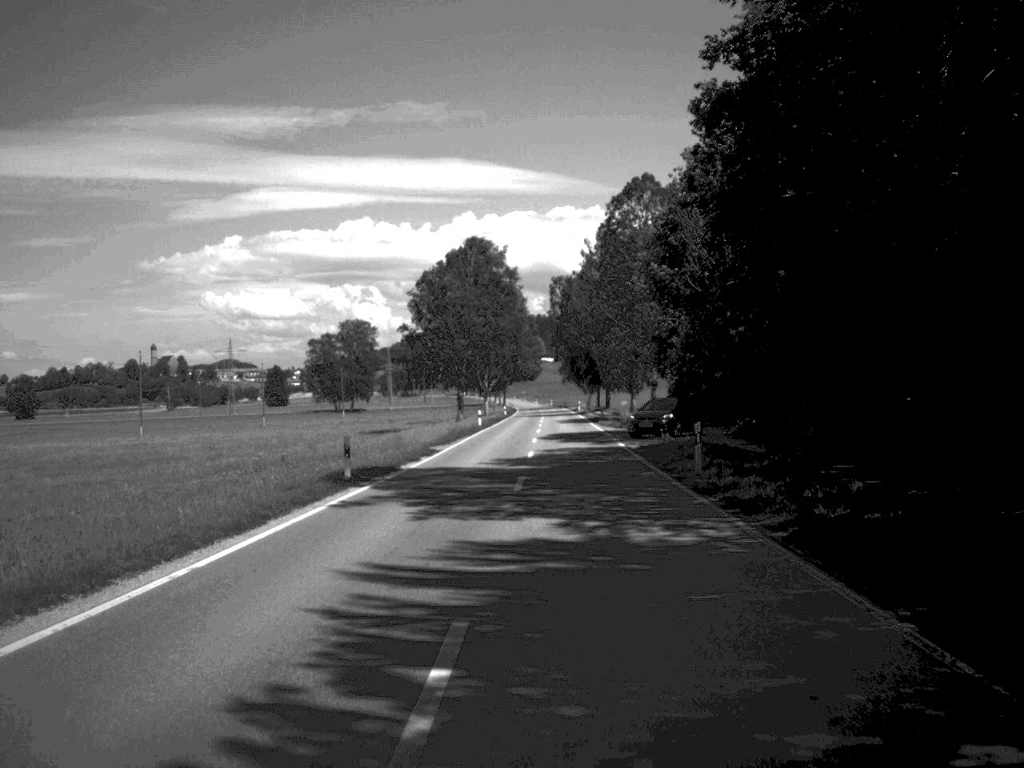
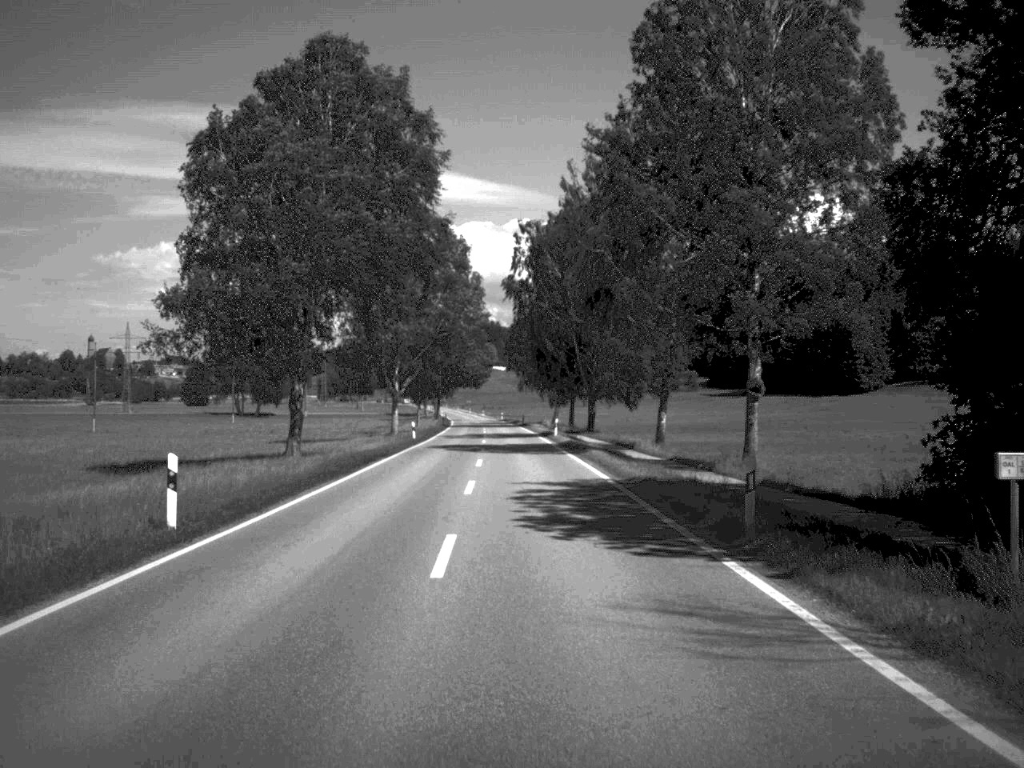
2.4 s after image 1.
(+1.0, +59.5) m; +2°
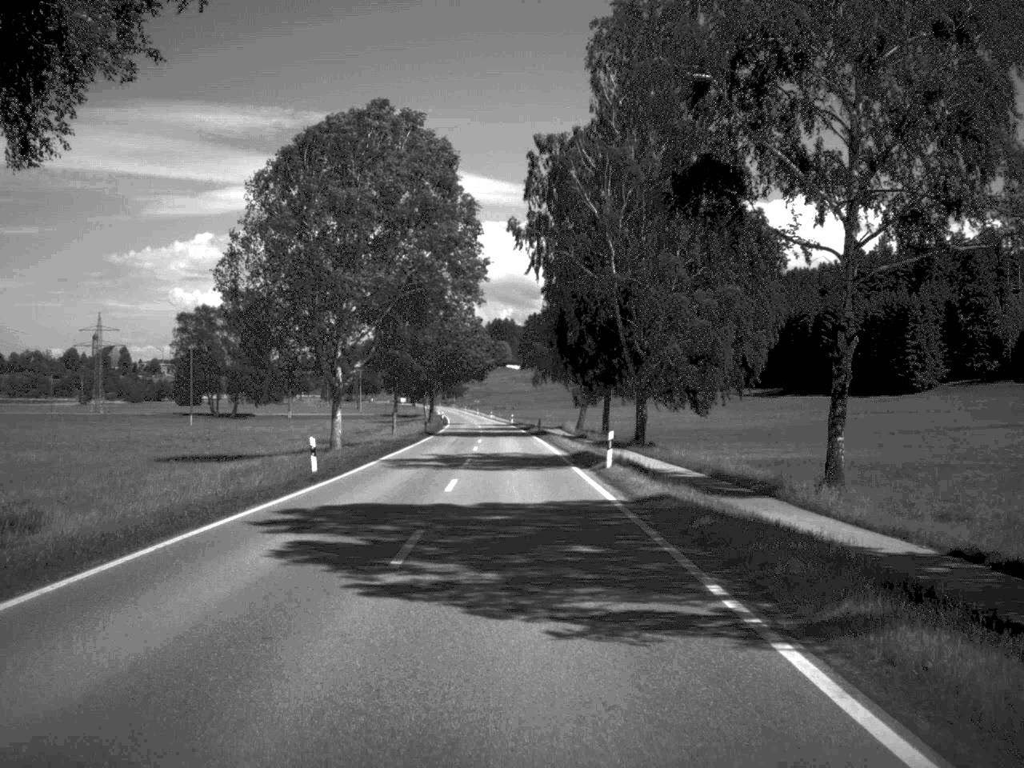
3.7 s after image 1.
(-0.2, +33.9) m; -1°
